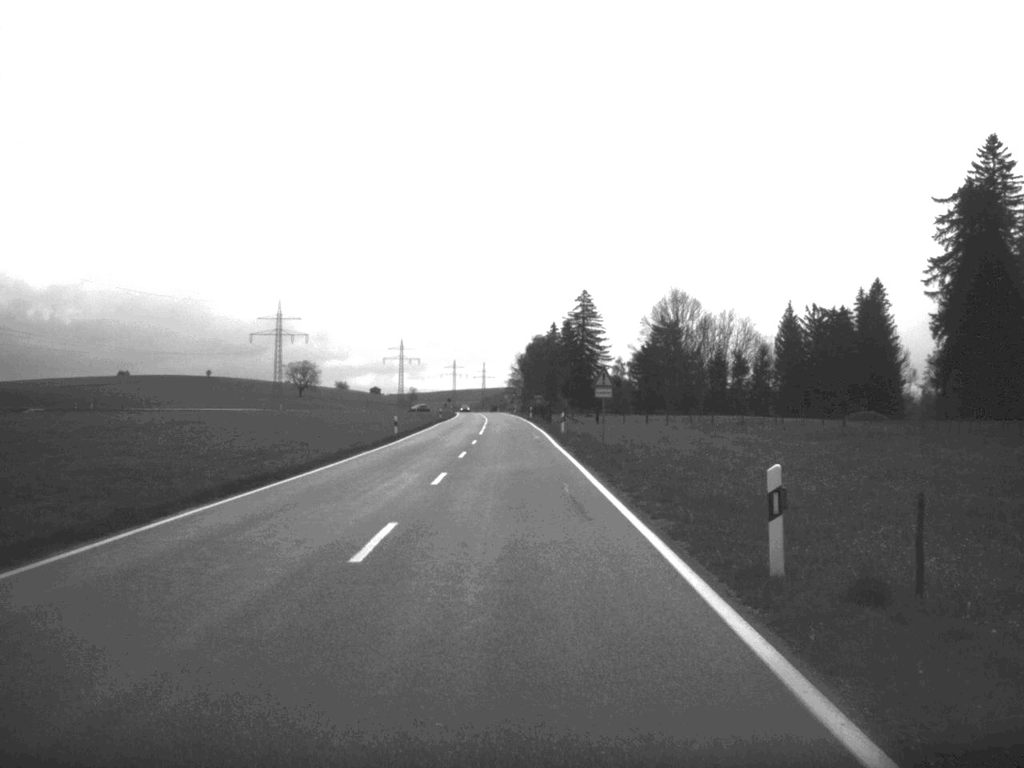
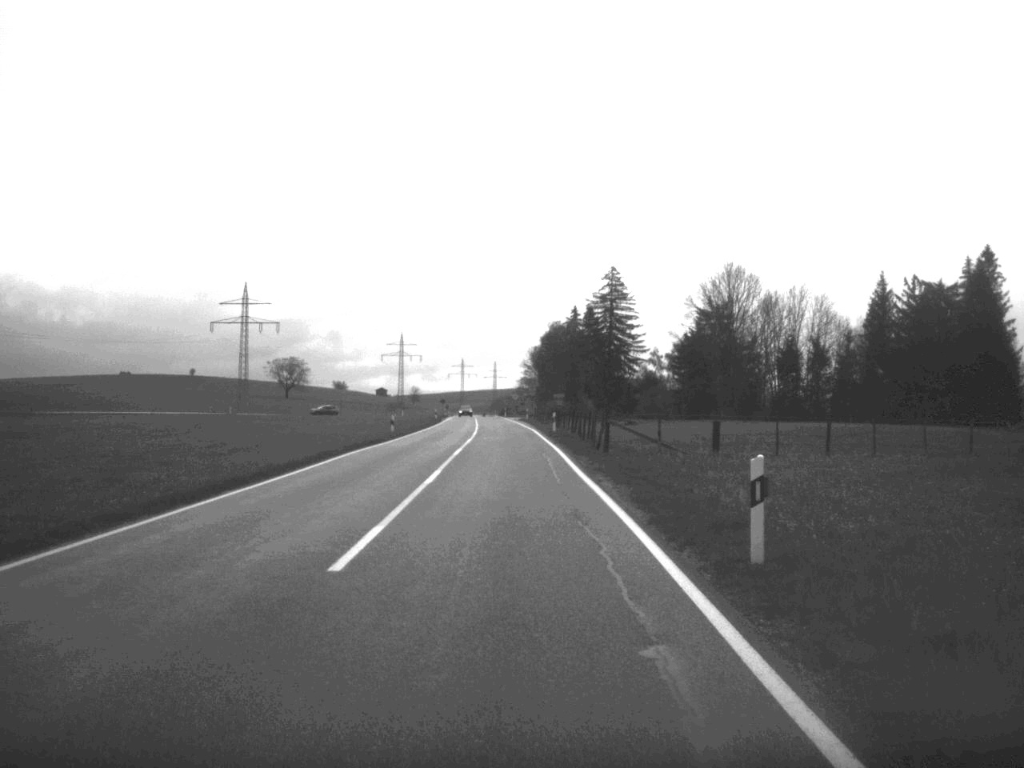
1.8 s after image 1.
(-0.3, +48.2) m; -1°
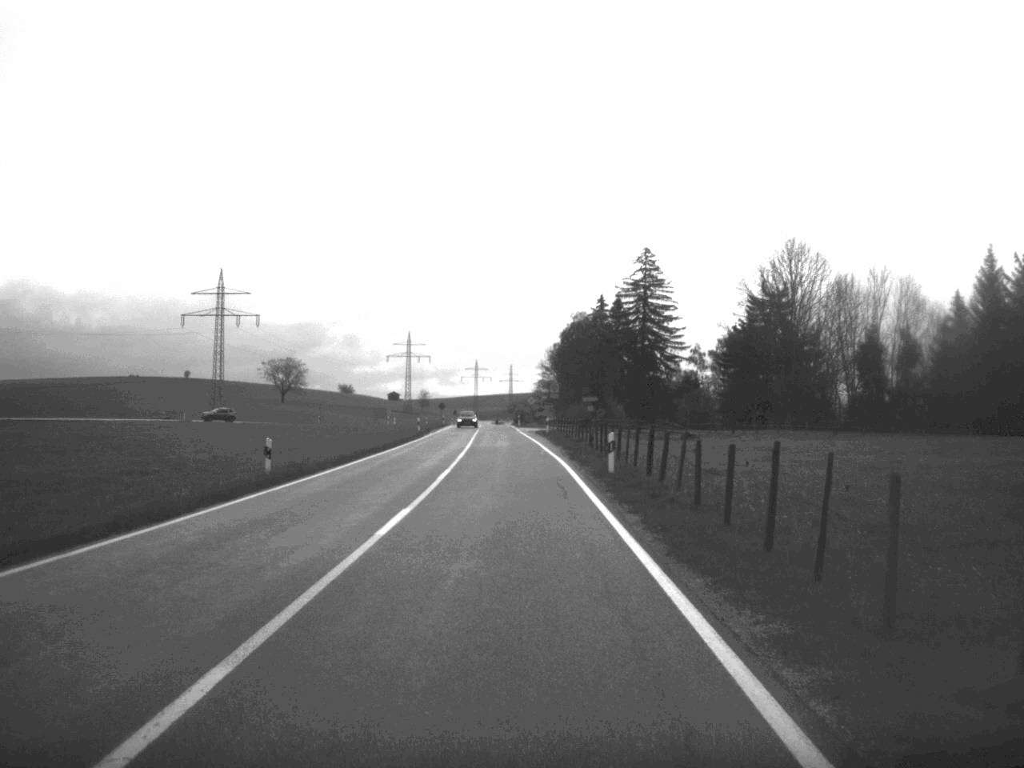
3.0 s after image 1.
(-0.2, +32.5) m; -1°
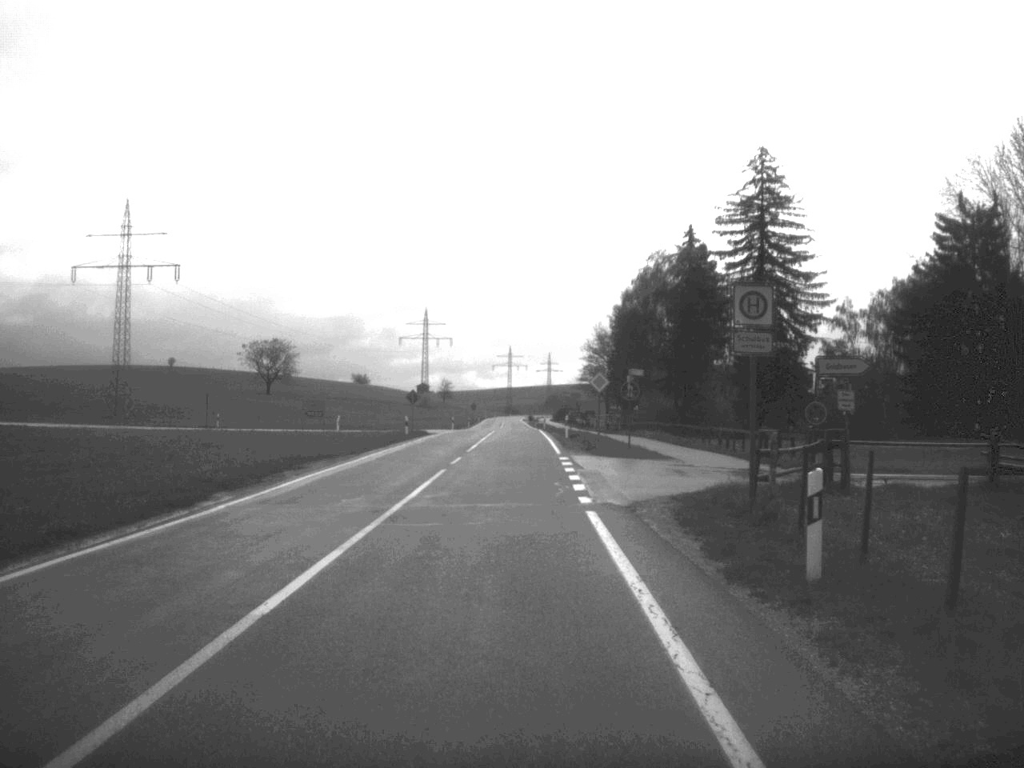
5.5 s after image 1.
(-0.9, +67.7) m; -2°
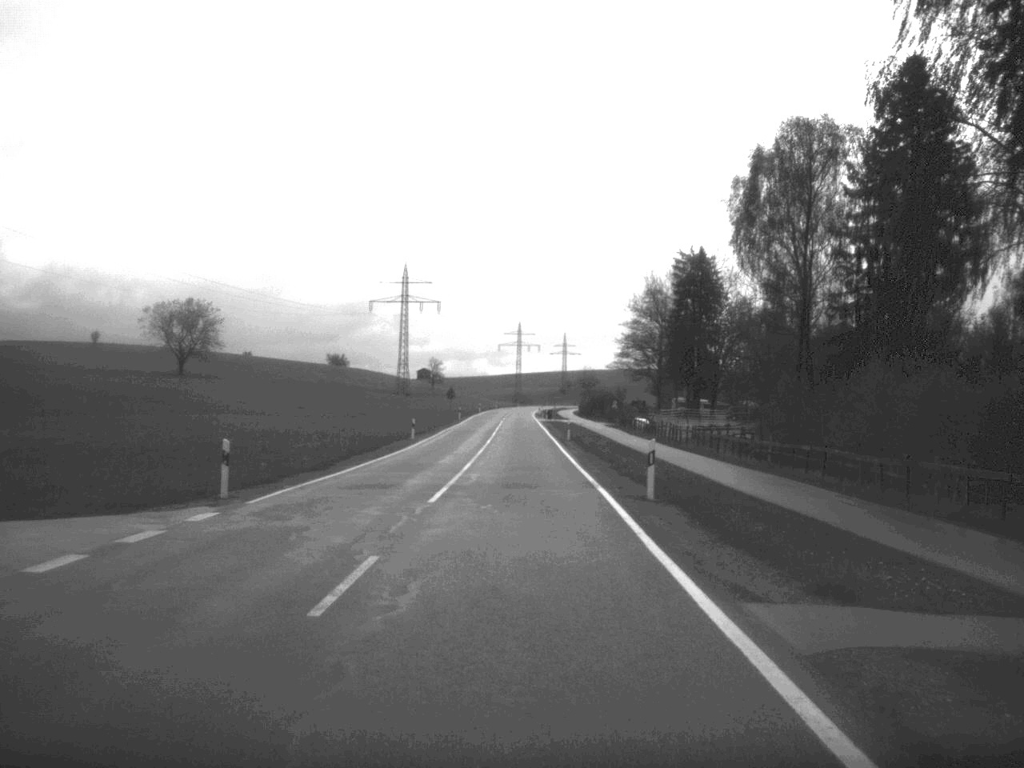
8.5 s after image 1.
(-0.5, +83.1) m; -1°
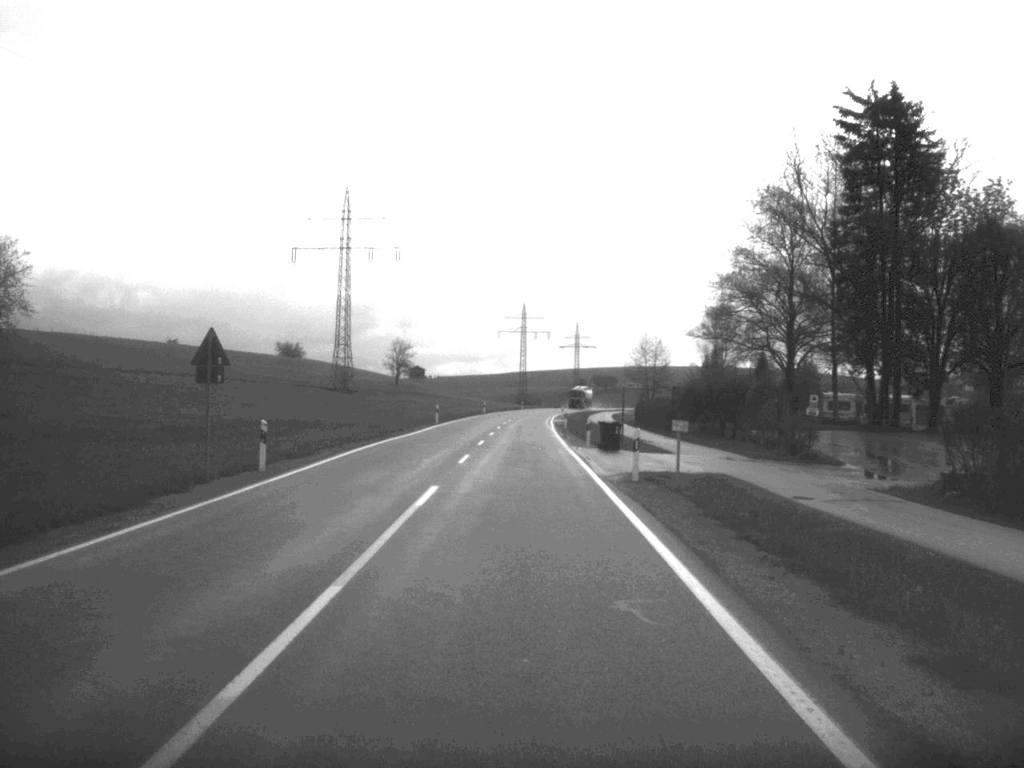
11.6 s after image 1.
(-0.4, +85.7) m; 0°
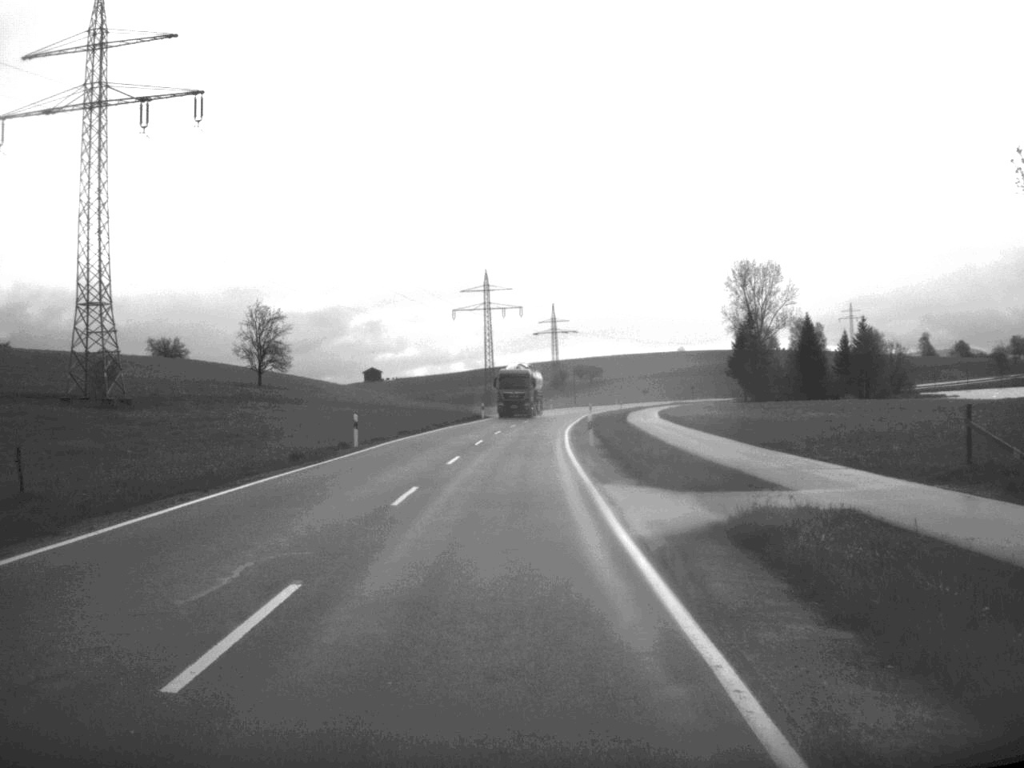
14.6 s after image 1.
(+0.5, +83.0) m; +1°
